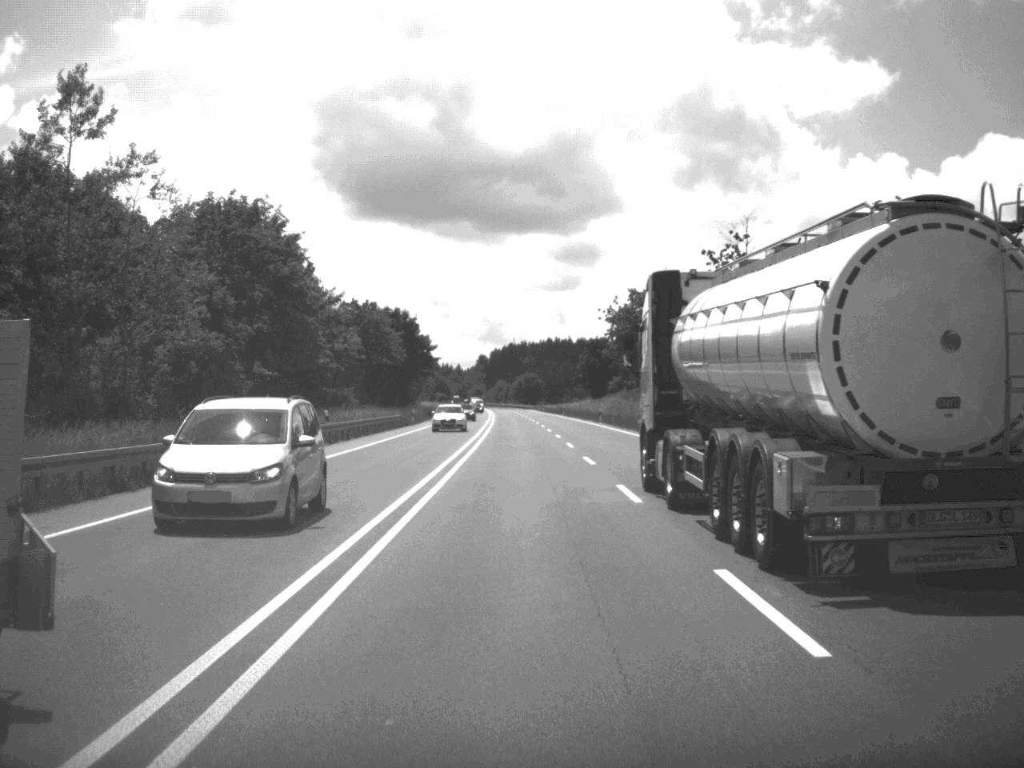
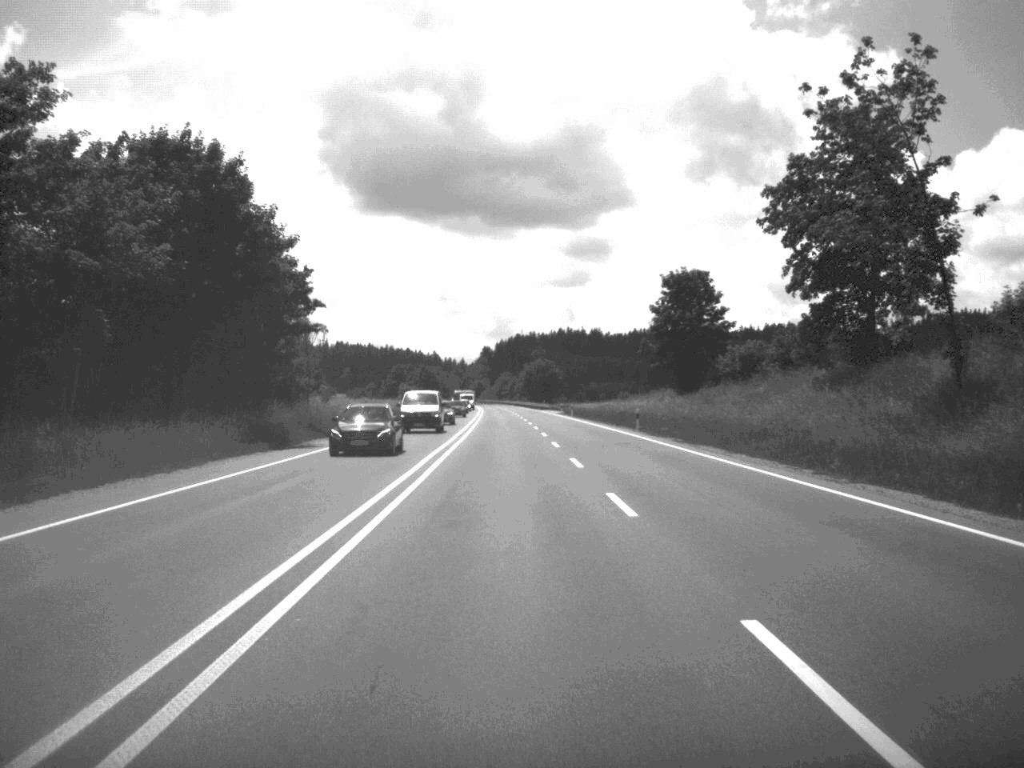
(-0.8, +85.8) m; -1°
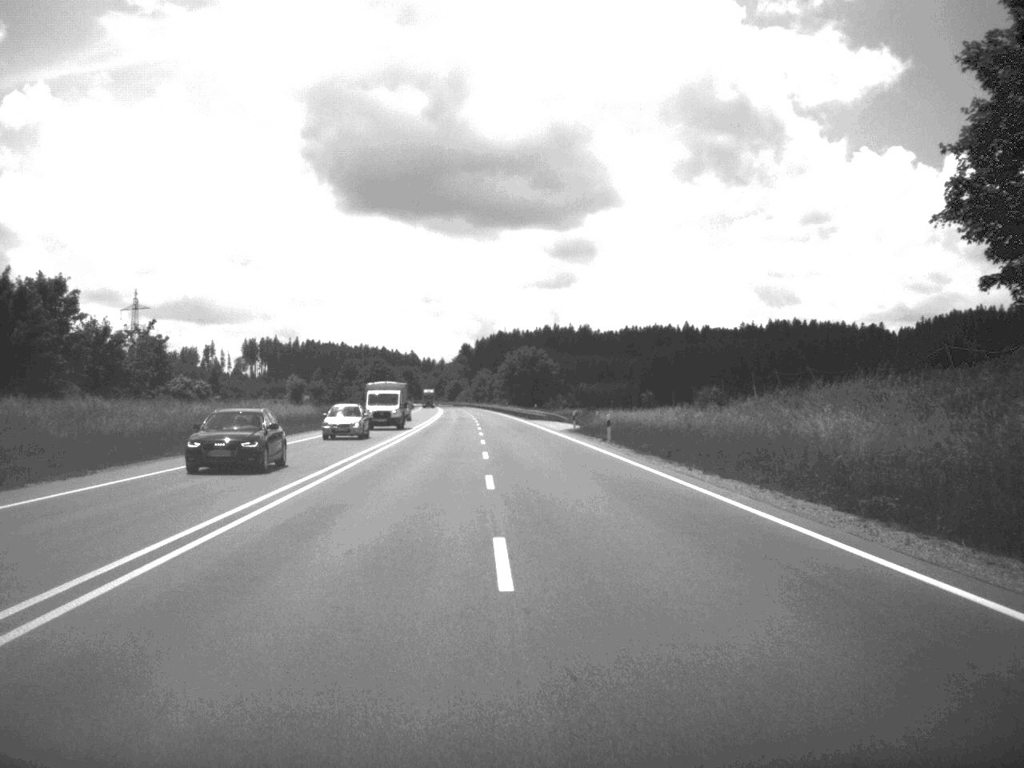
(+0.3, +65.4) m; +1°
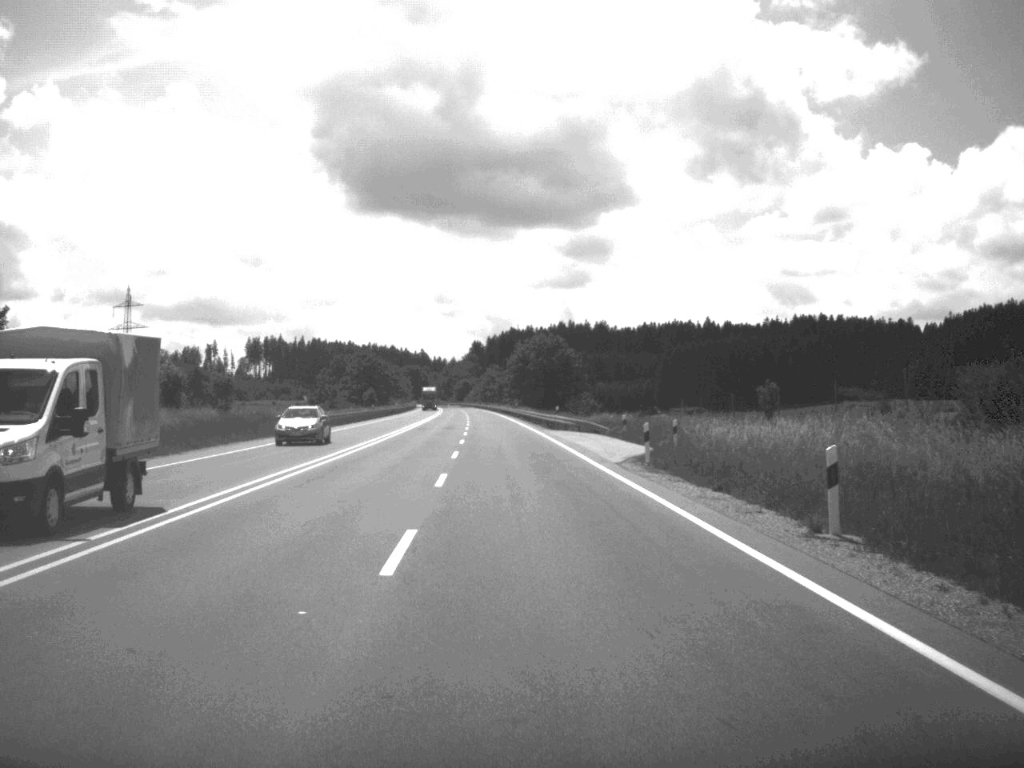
(-0.2, +34.5) m; -1°
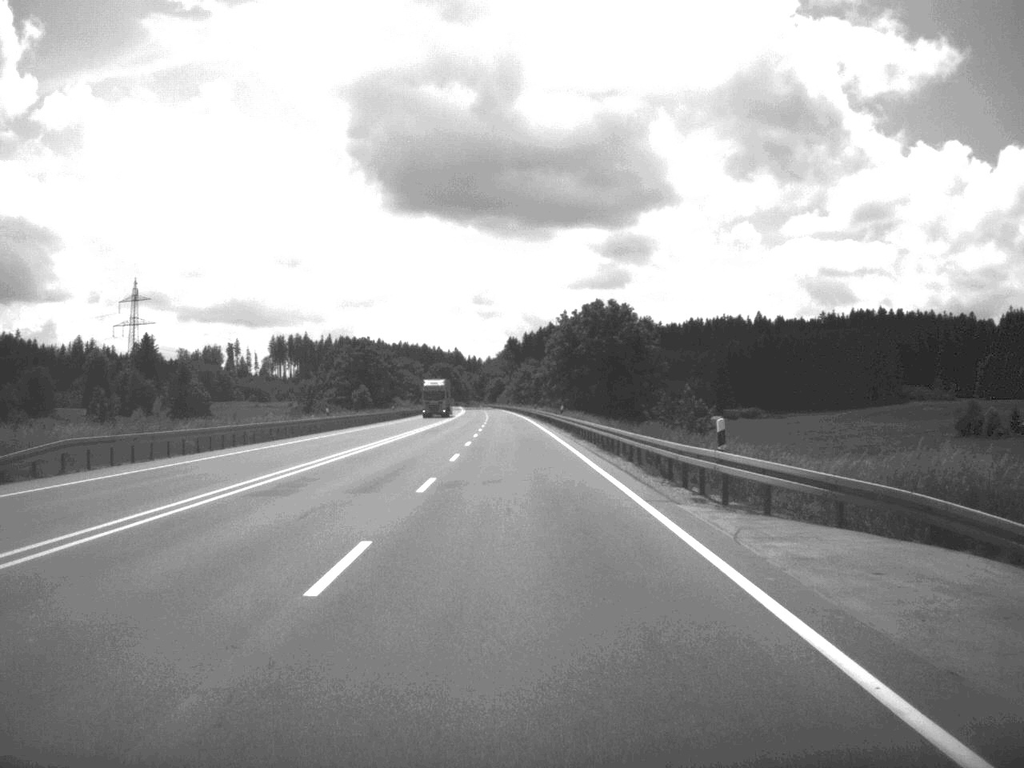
(-0.8, +48.7) m; -2°
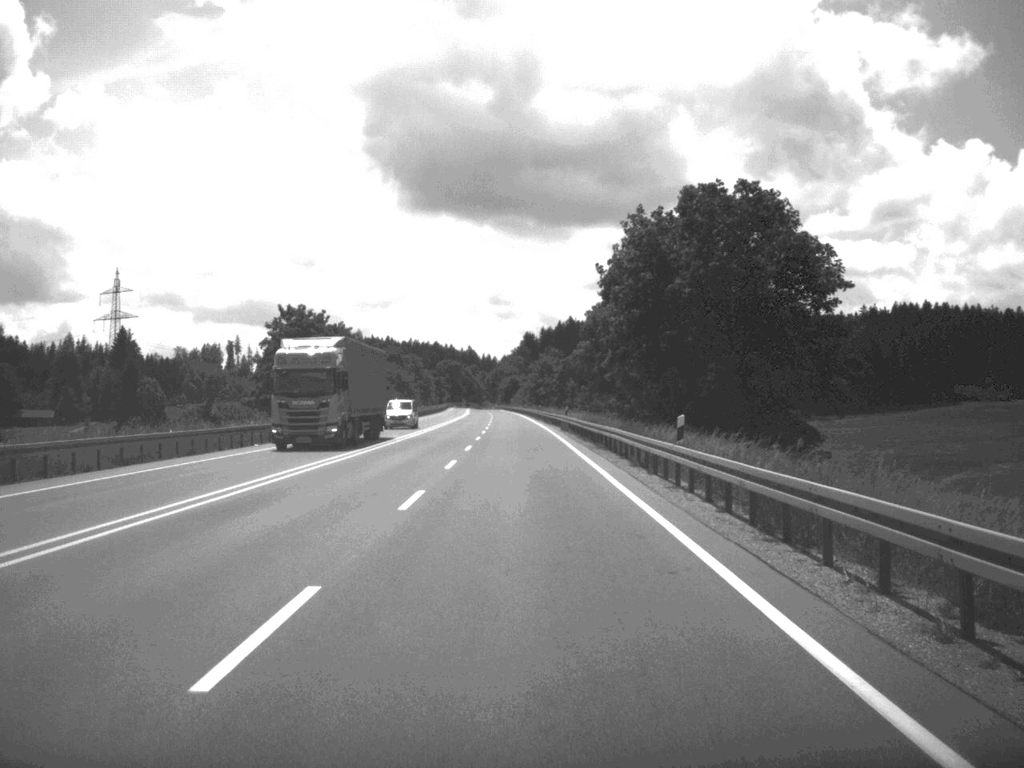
(-0.5, +50.9) m; -1°
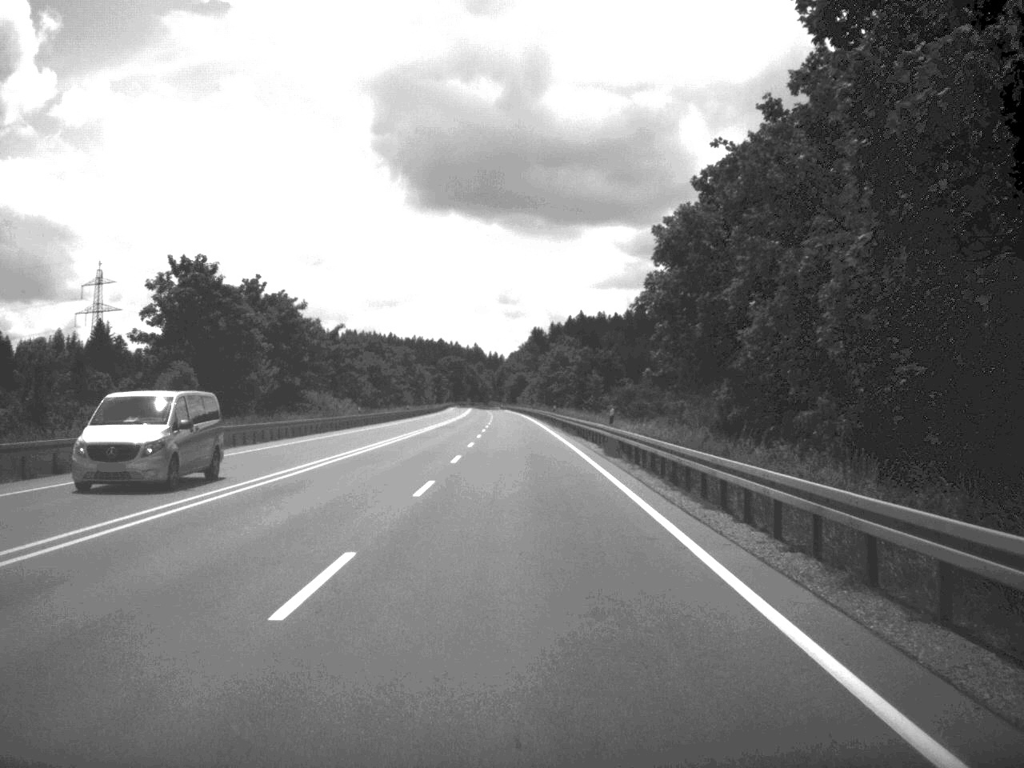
(-0.1, +33.1) m; 0°
